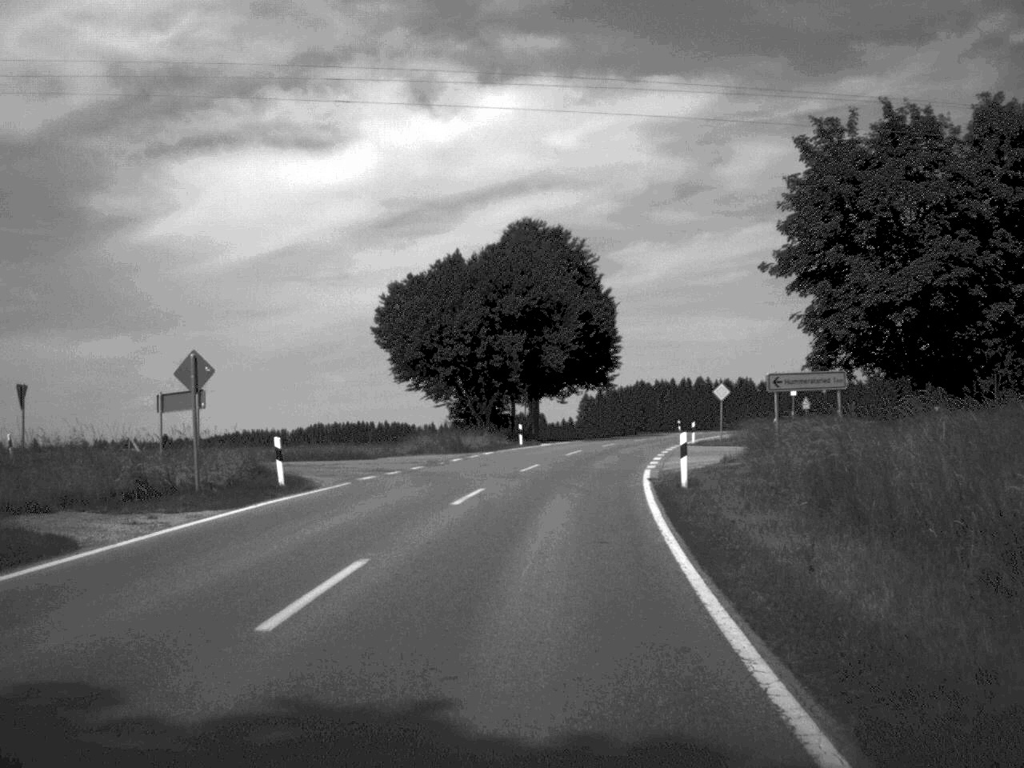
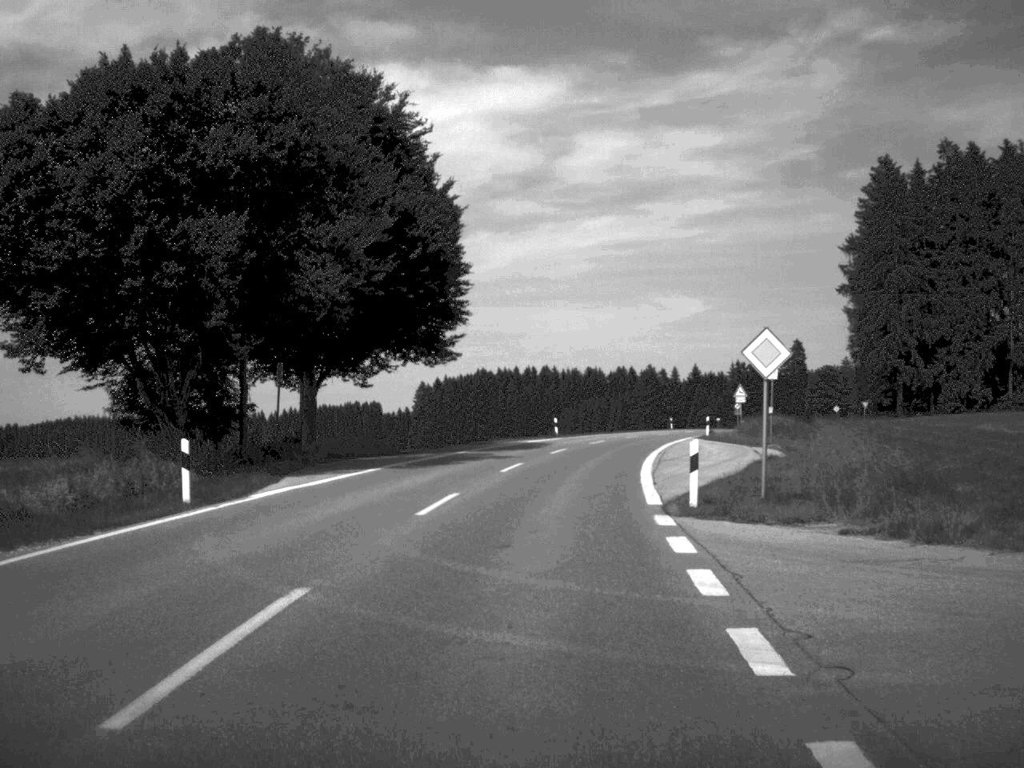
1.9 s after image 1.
(+2.4, +37.5) m; +7°
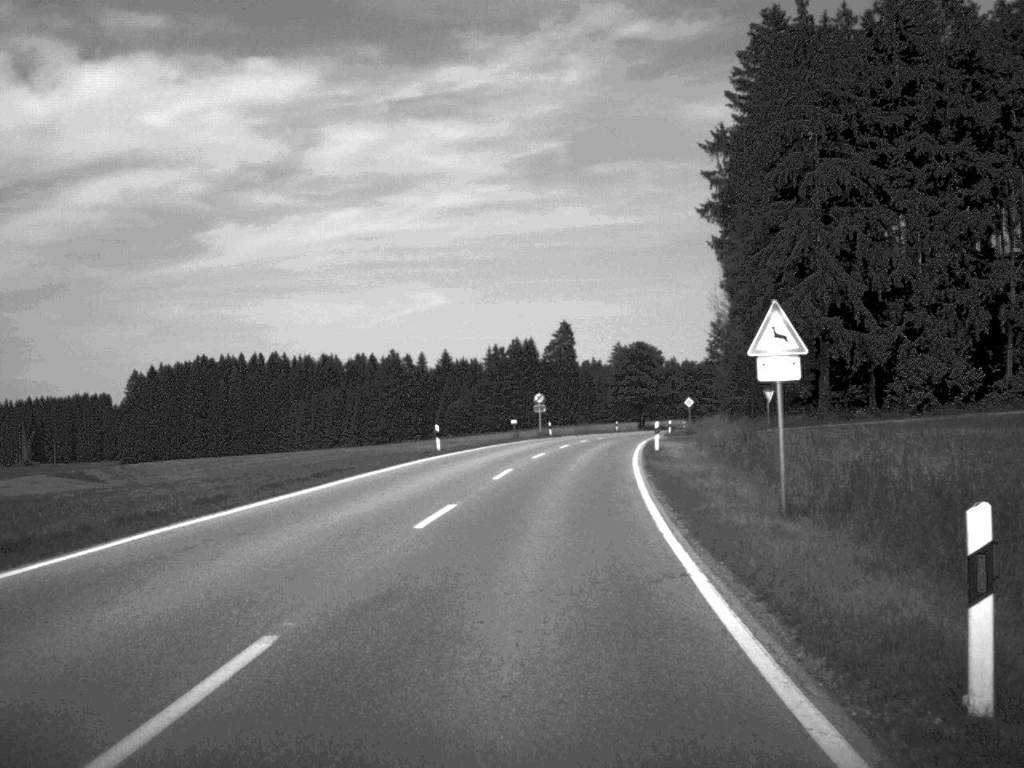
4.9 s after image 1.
(+5.7, +59.1) m; +11°
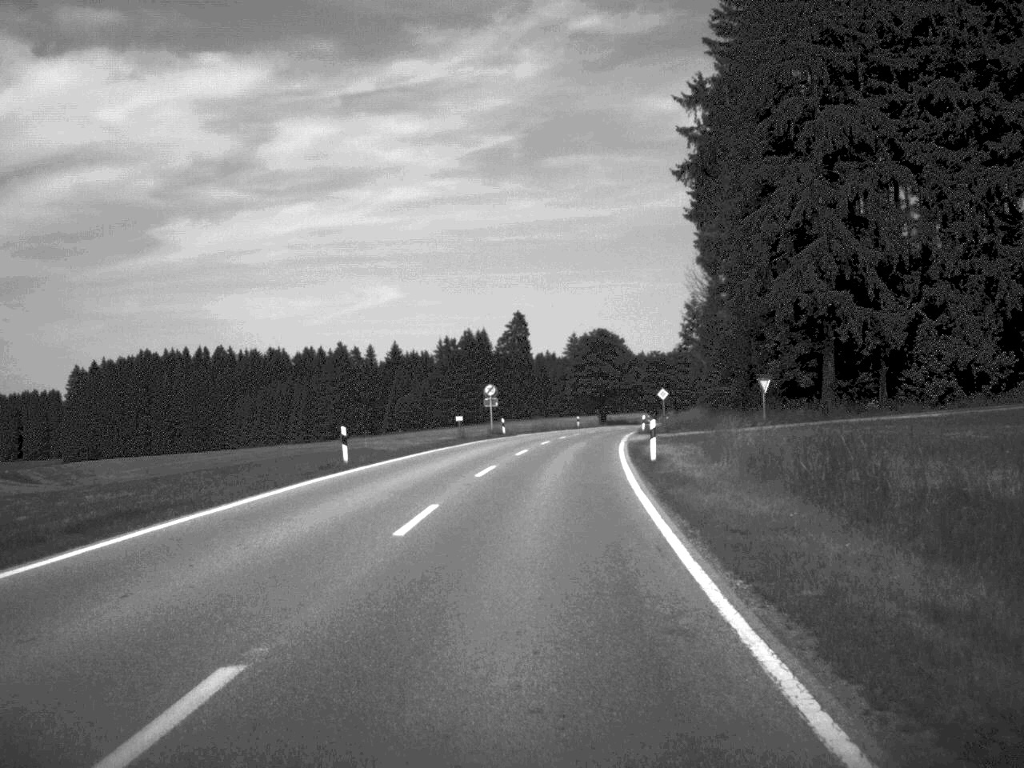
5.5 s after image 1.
(+0.2, +12.9) m; +2°
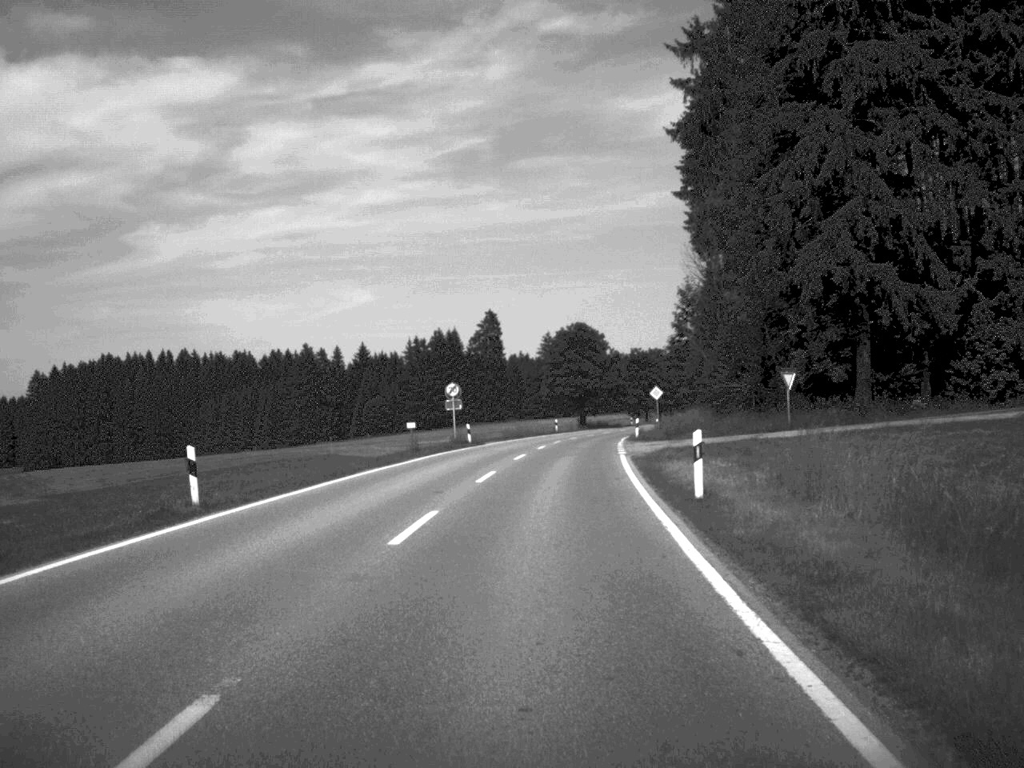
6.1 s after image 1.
(+0.1, +12.4) m; +1°
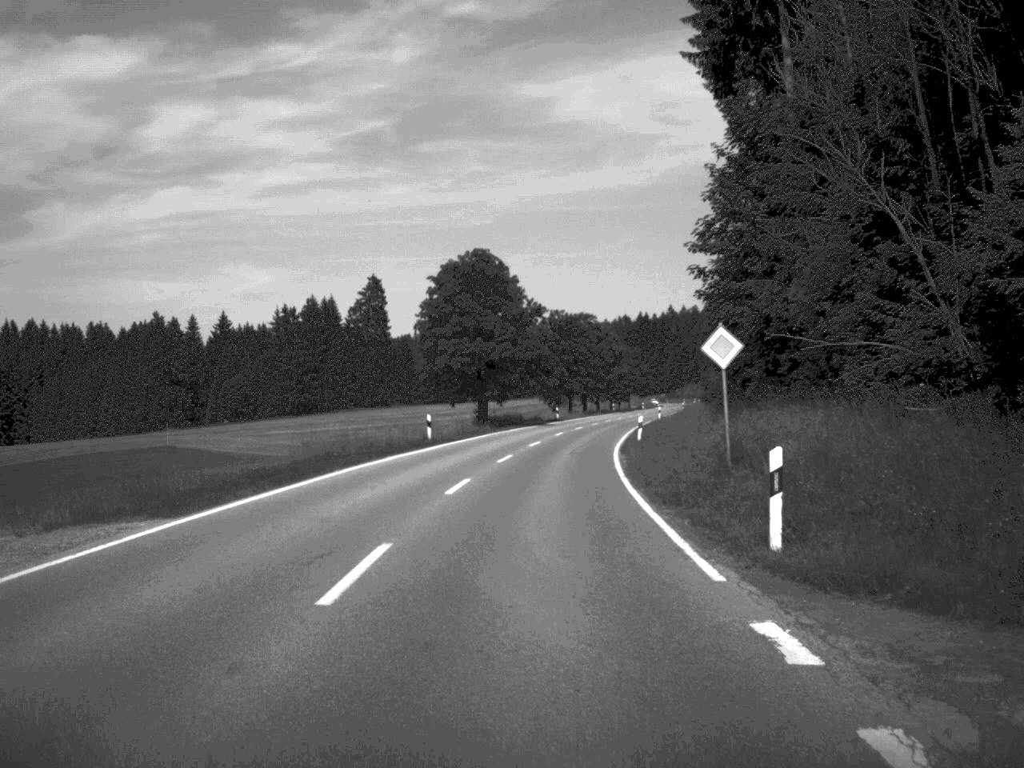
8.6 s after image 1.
(+2.0, +51.0) m; +5°
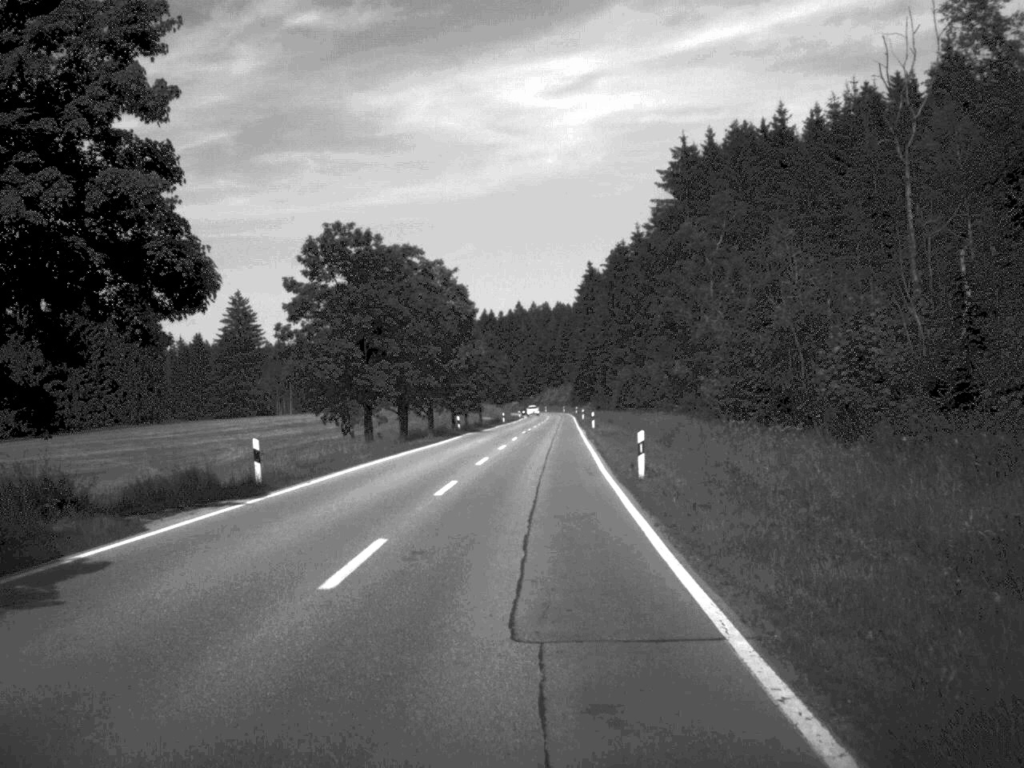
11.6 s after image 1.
(+4.3, +68.9) m; +7°
